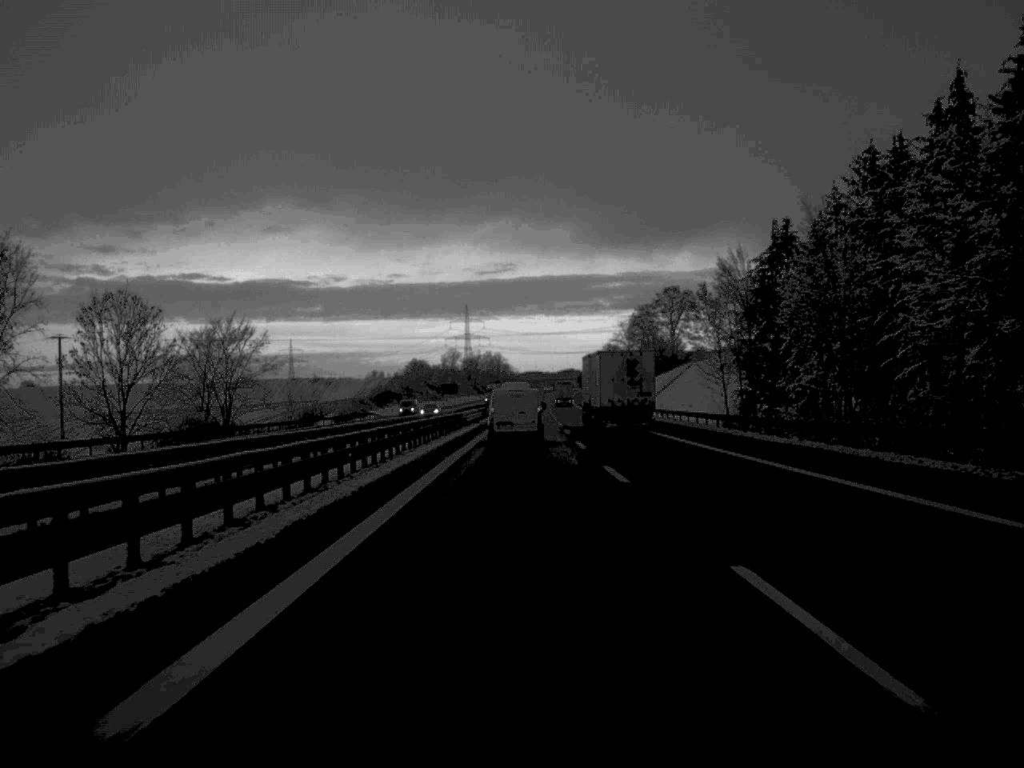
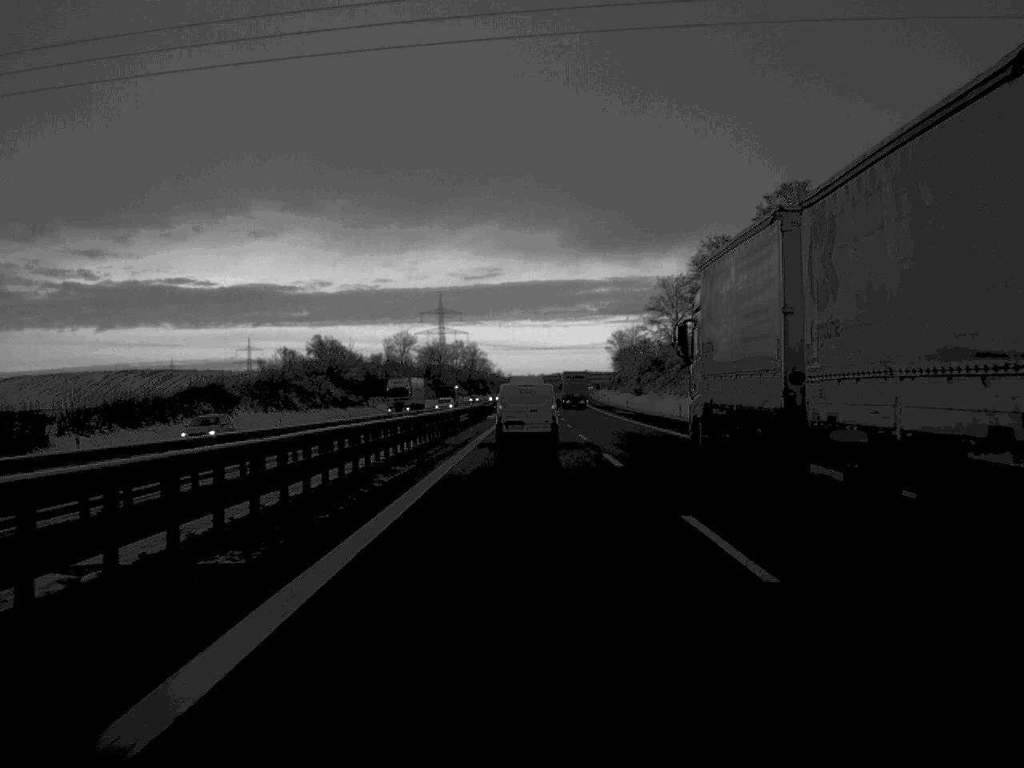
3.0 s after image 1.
(+0.4, +120.9) m; +1°
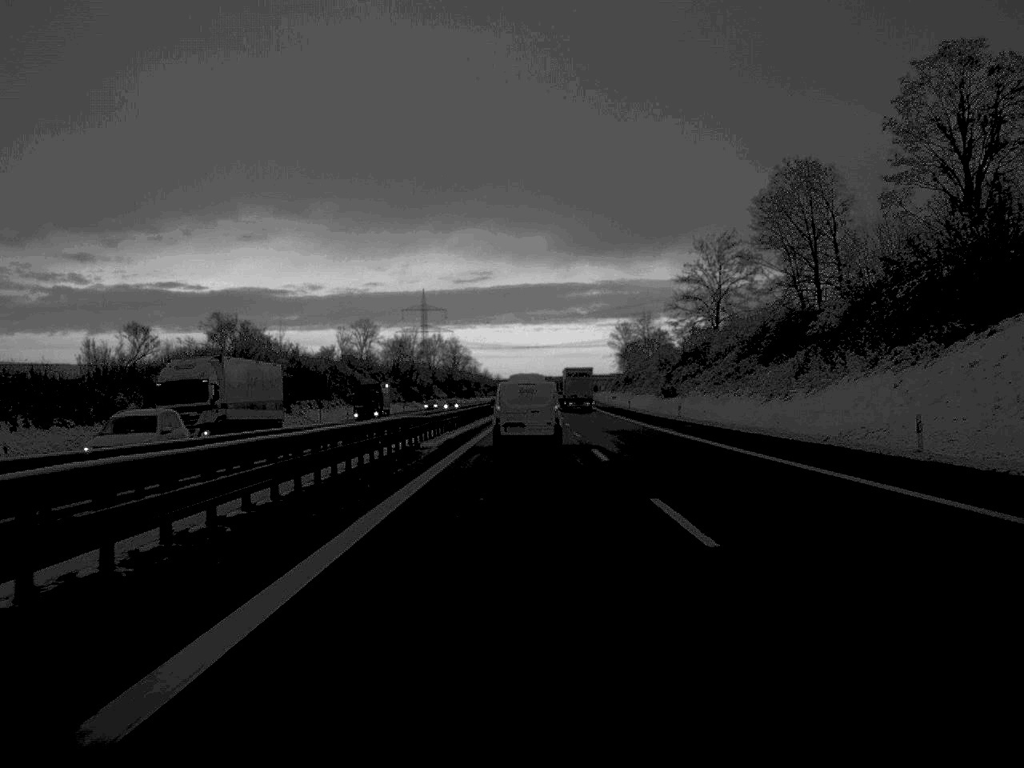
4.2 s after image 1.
(+0.2, +51.2) m; 0°
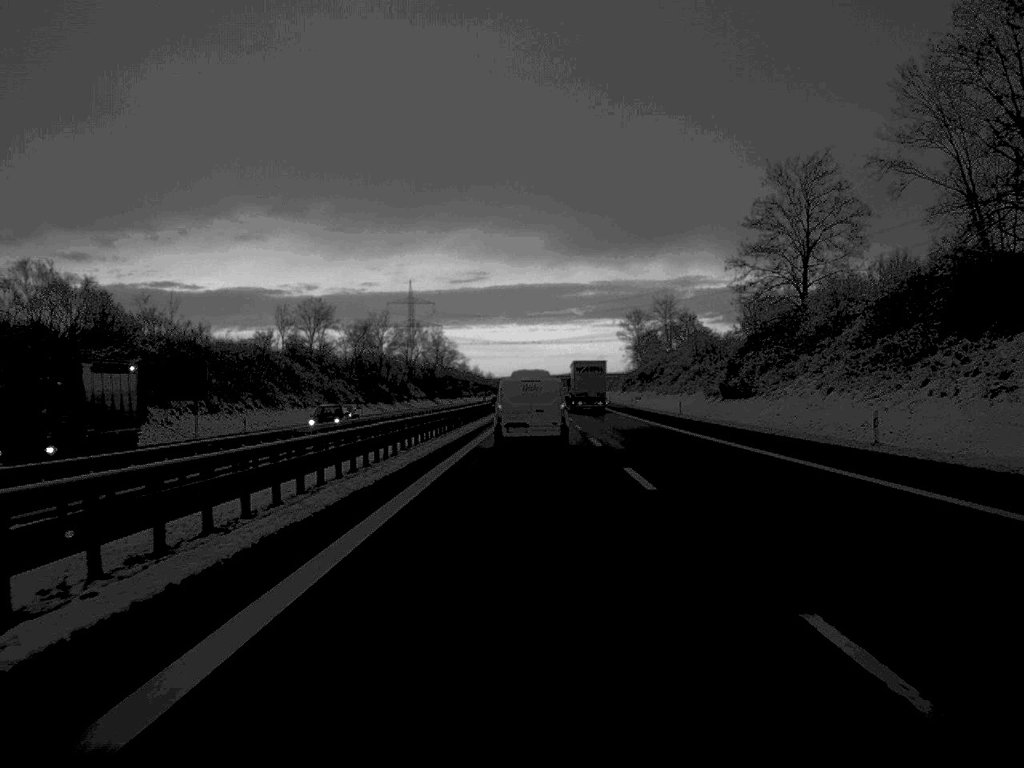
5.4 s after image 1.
(+0.1, +46.2) m; 0°
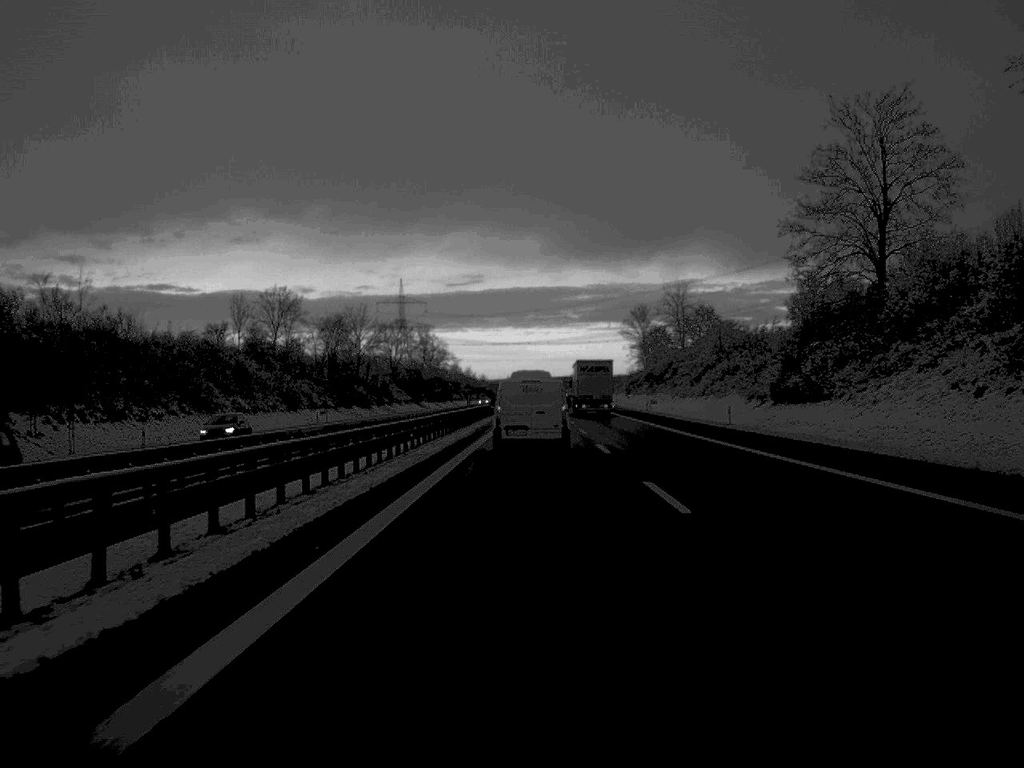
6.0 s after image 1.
(0.0, +21.9) m; 0°
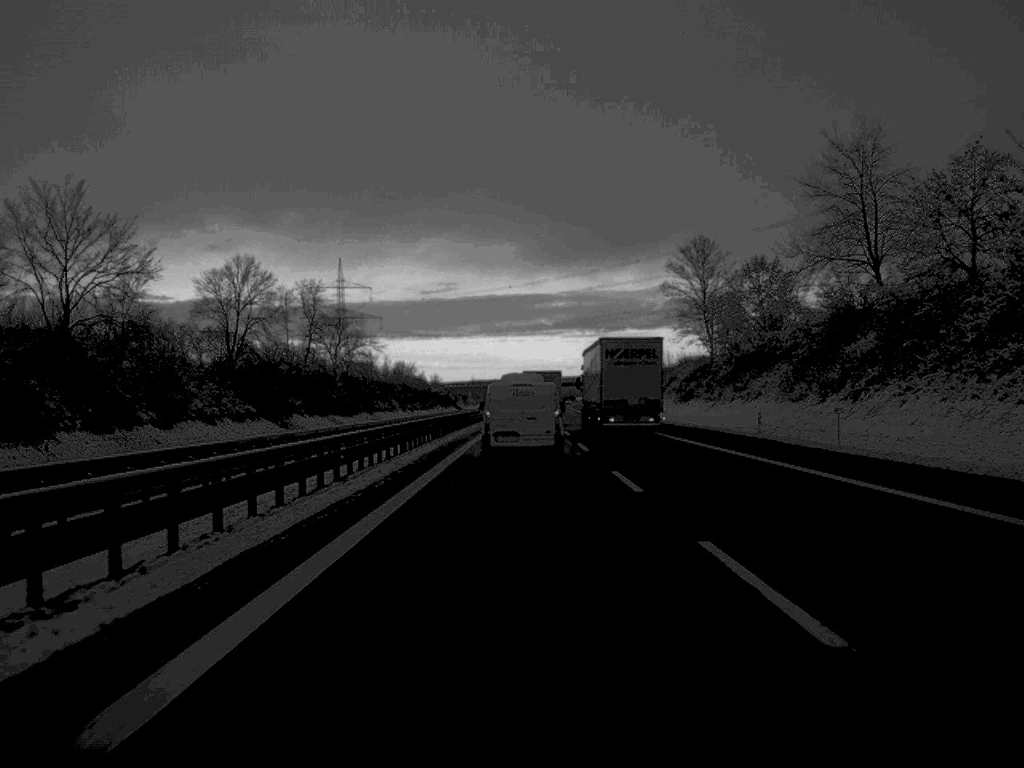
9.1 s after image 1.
(+1.2, +110.7) m; +1°
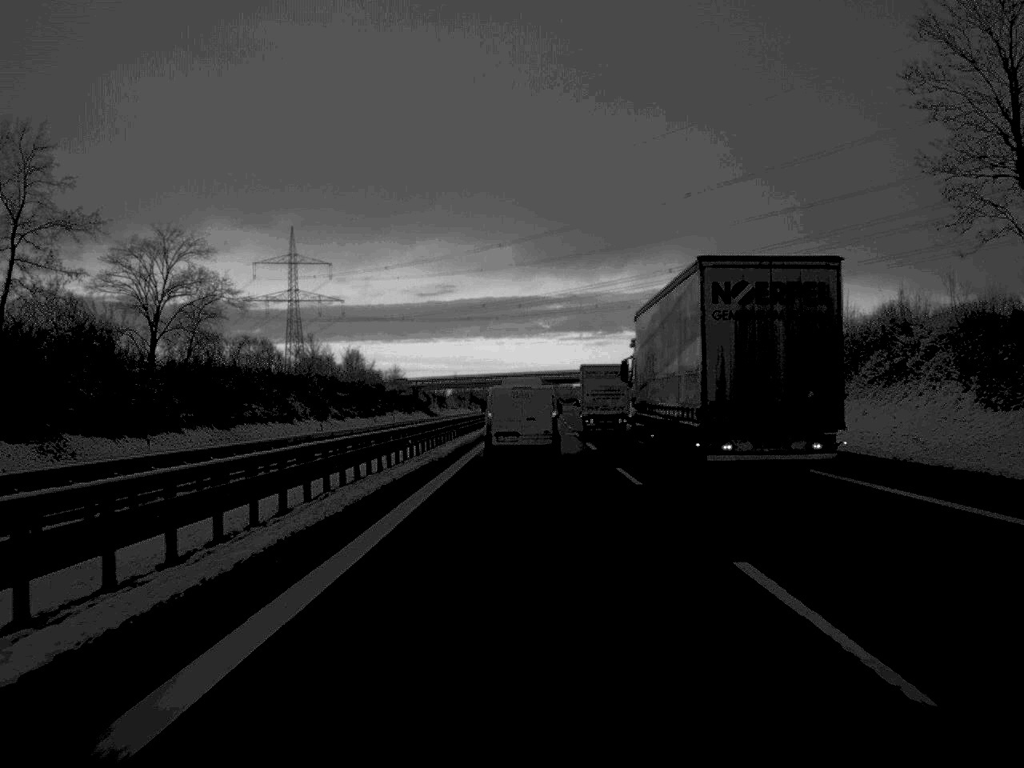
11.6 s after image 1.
(0.0, +86.9) m; 0°
